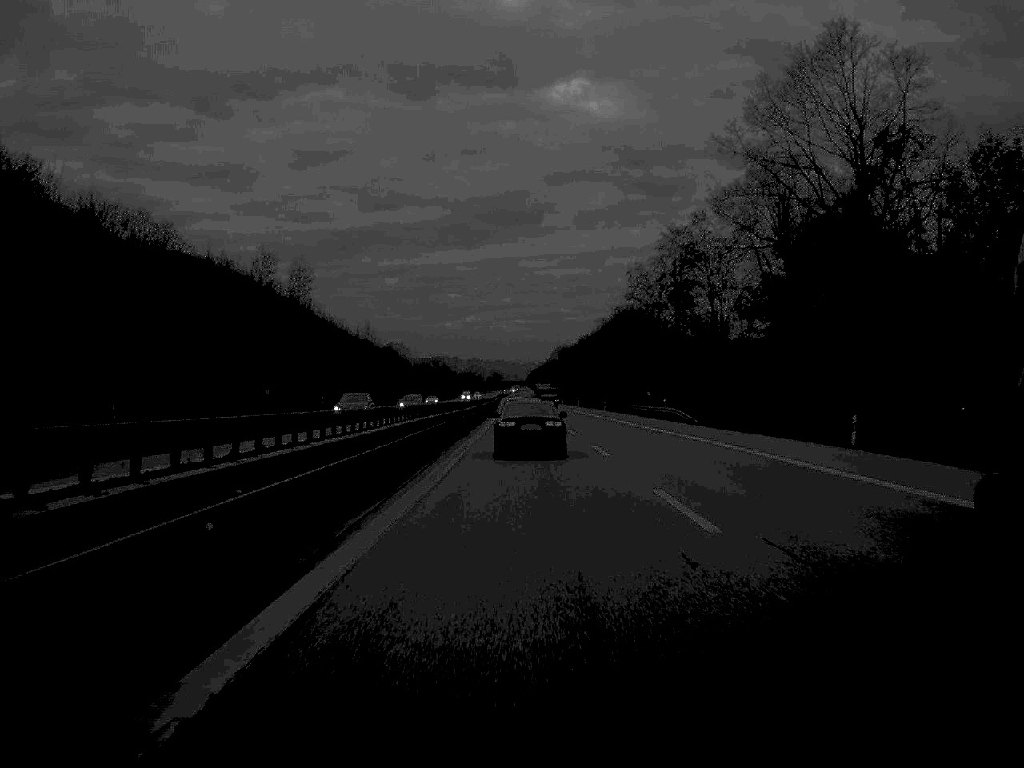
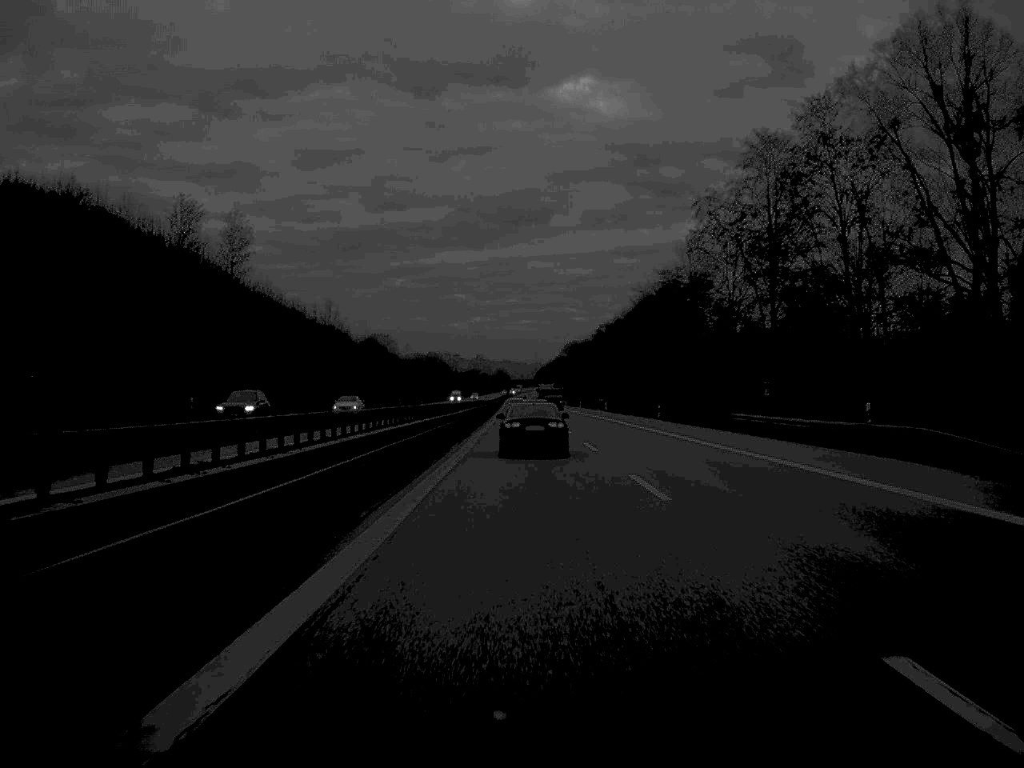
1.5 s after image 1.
(-0.2, +49.1) m; 0°
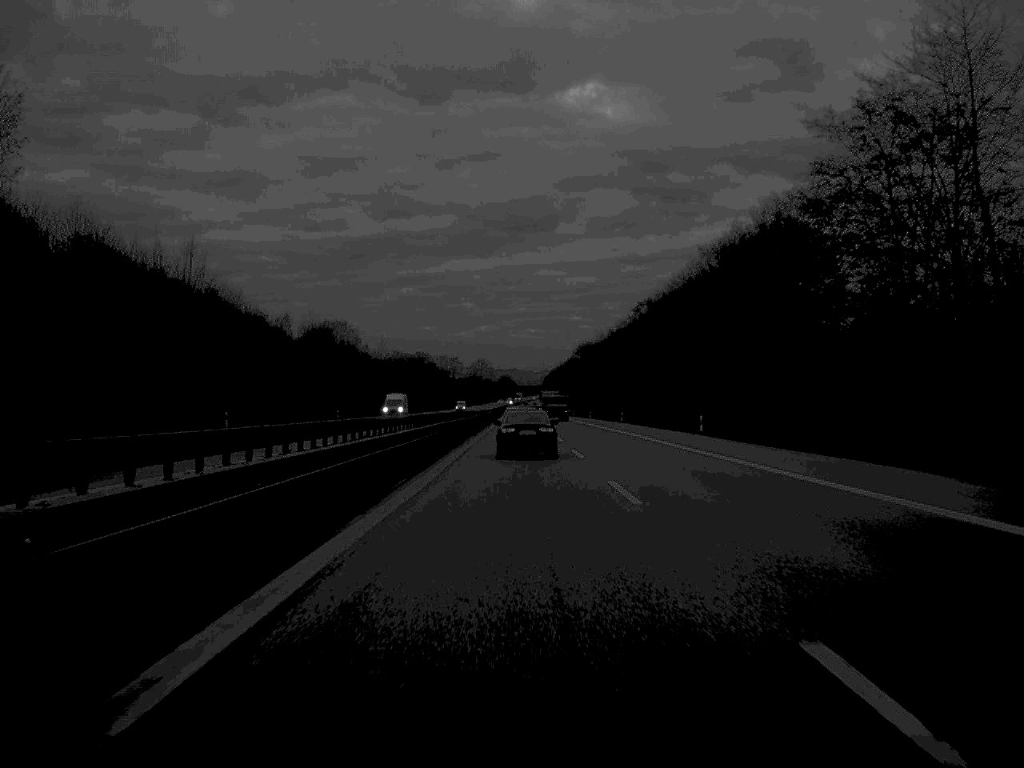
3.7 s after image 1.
(-0.1, +71.3) m; 0°
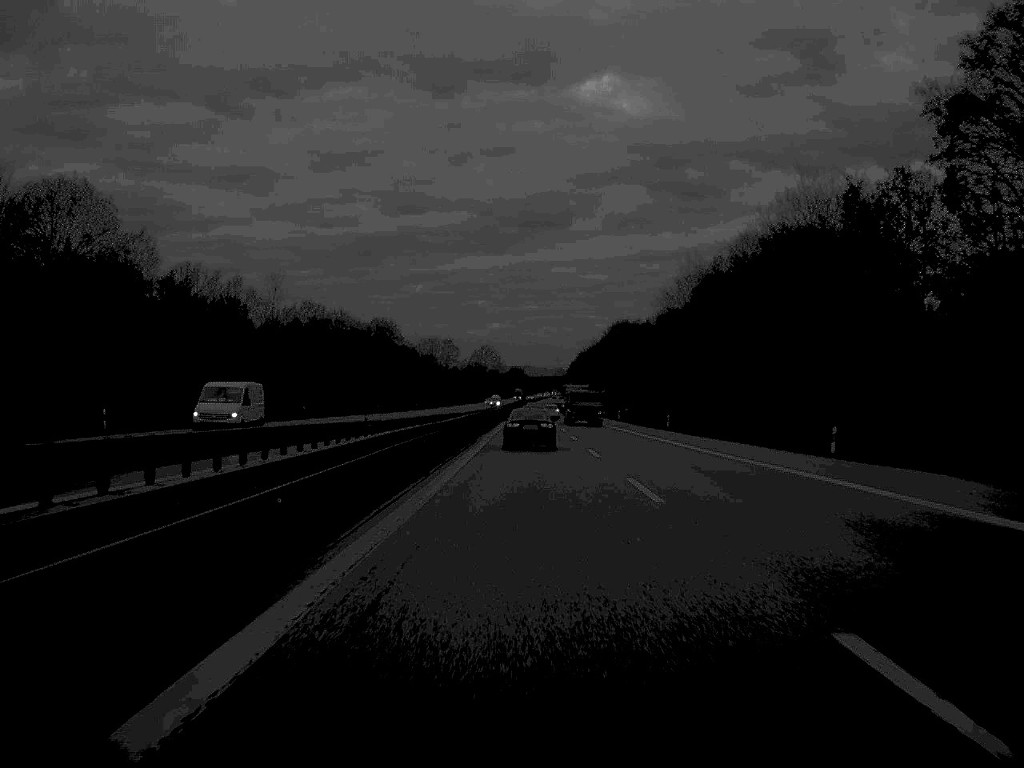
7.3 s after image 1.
(-1.0, +125.7) m; -1°
